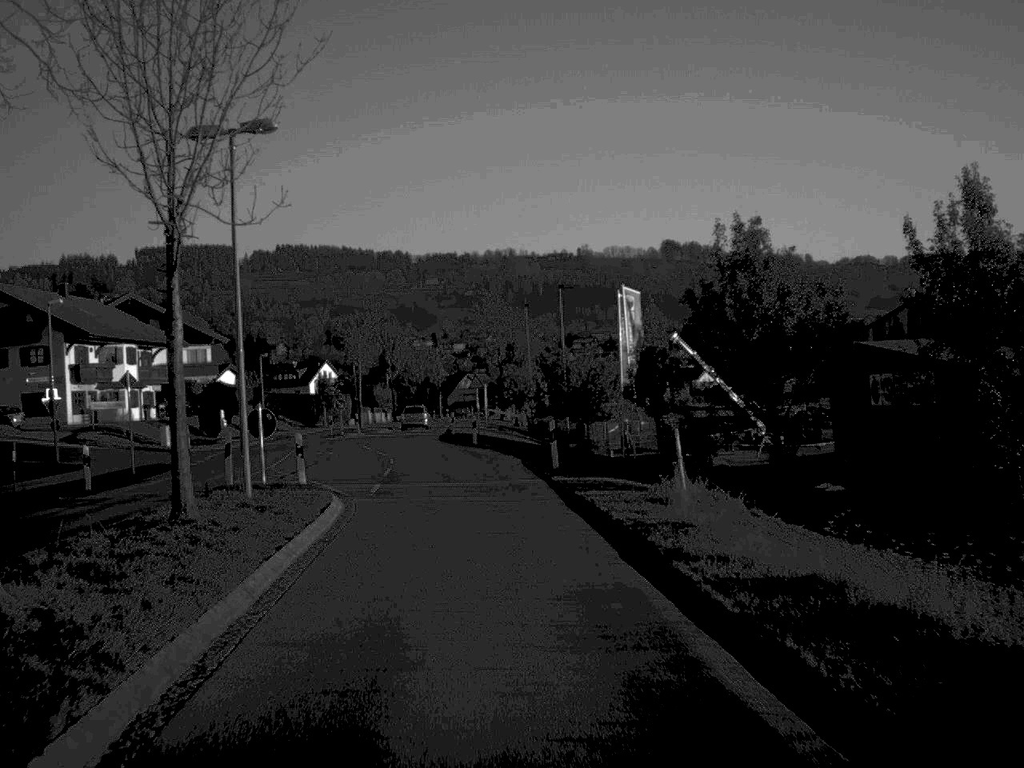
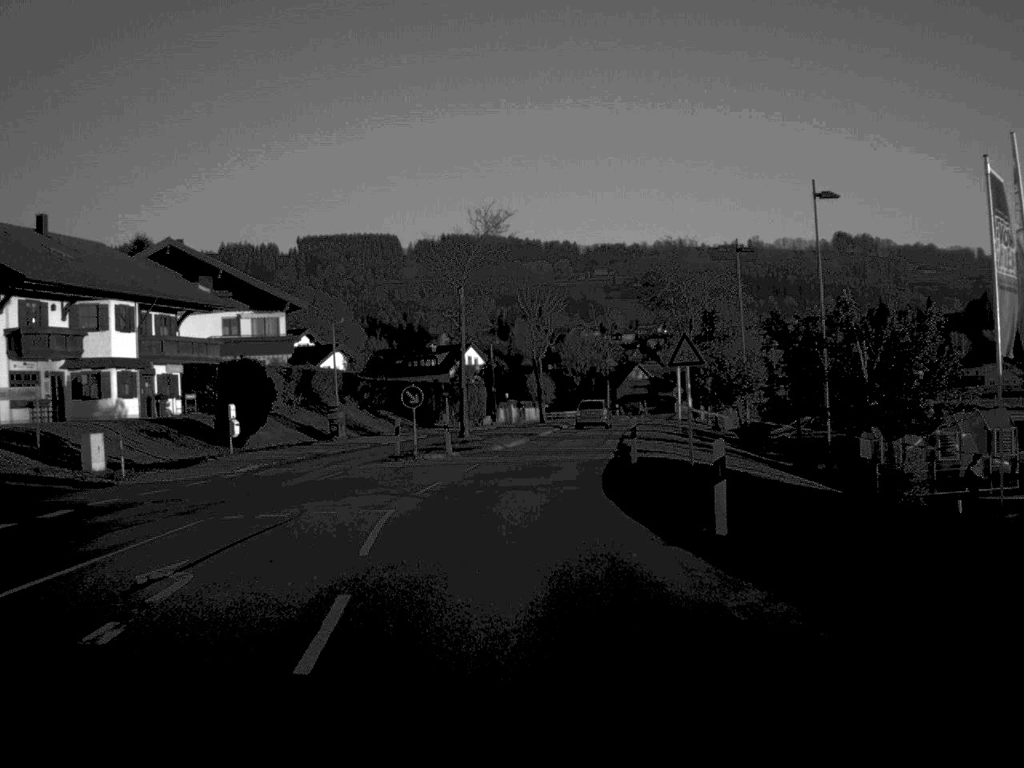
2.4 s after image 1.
(-2.0, +32.7) m; -8°
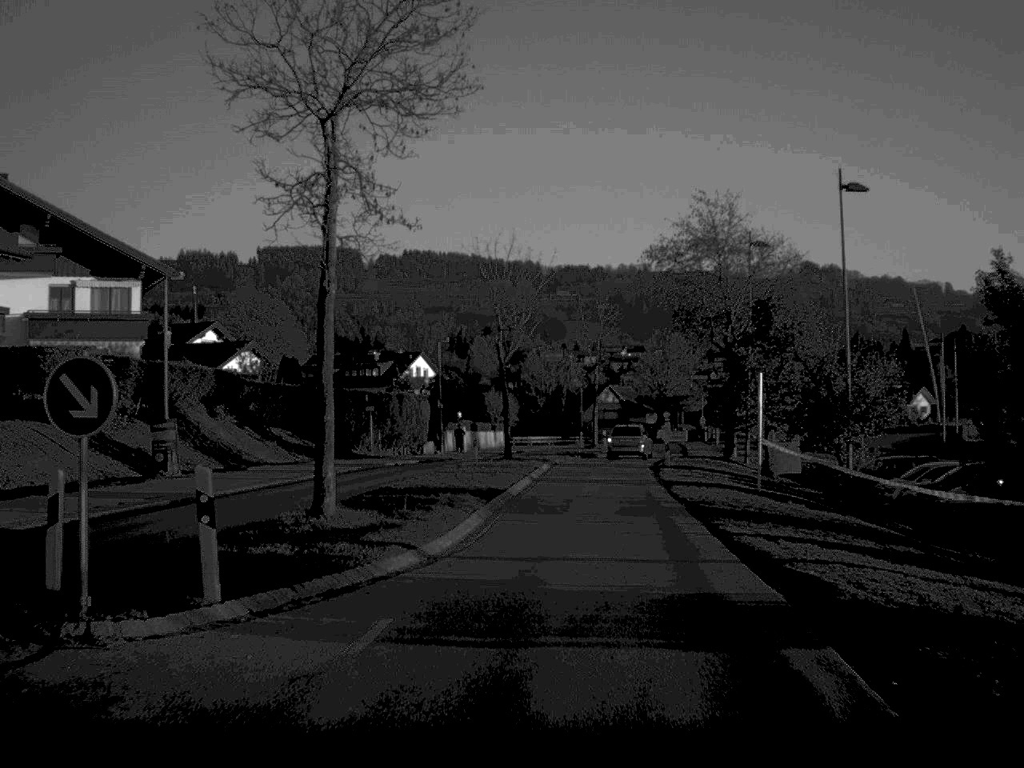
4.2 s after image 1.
(0.0, +25.4) m; +2°
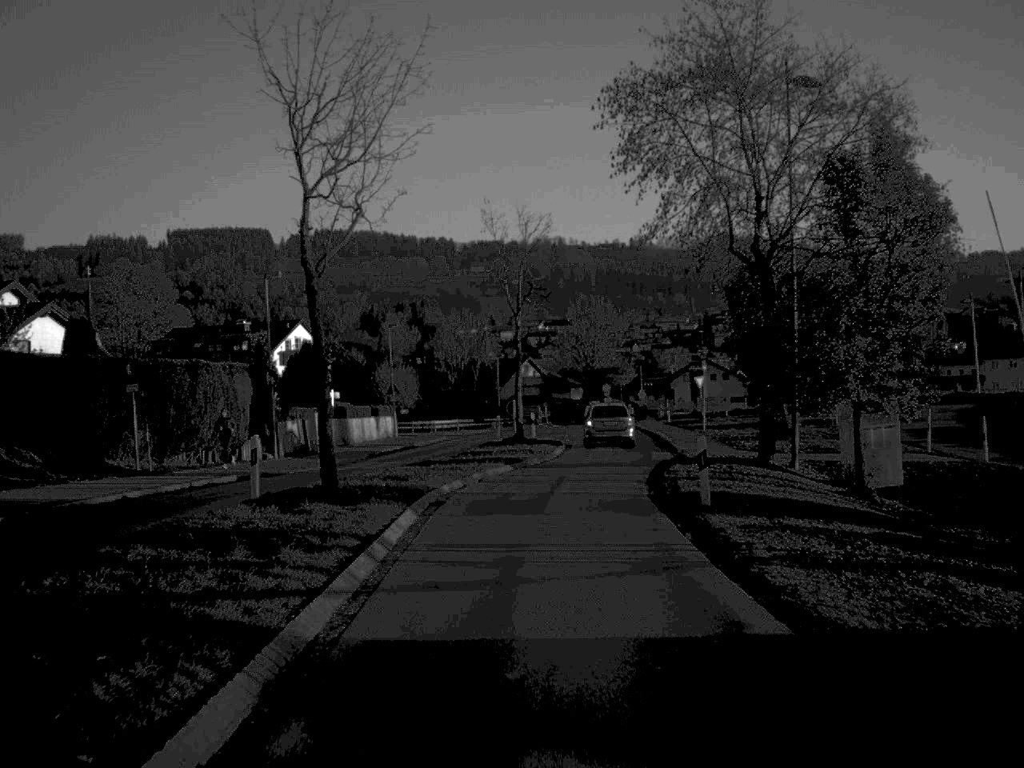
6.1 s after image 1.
(+1.0, +25.3) m; +3°
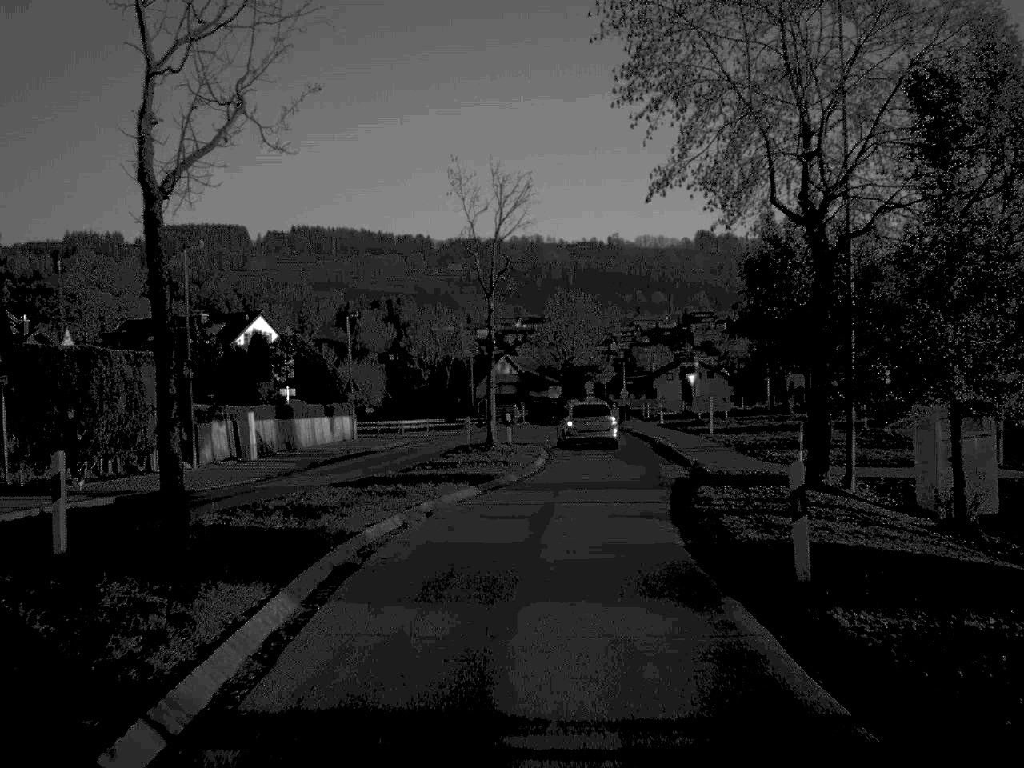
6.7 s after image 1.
(+0.1, +7.6) m; +1°
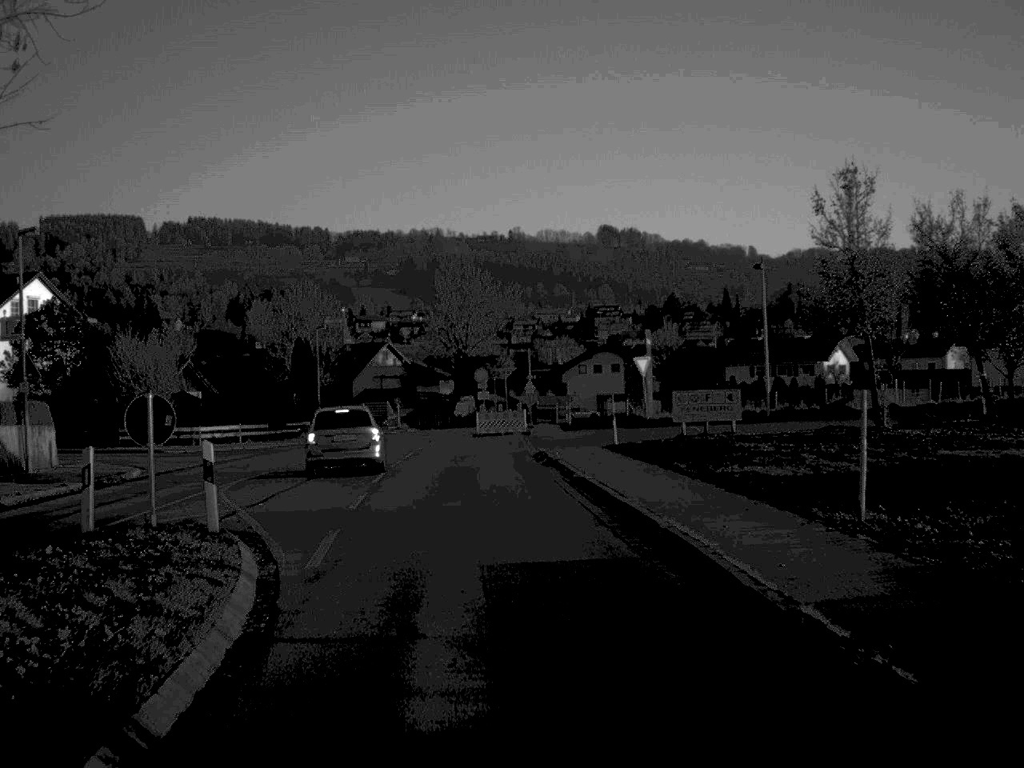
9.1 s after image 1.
(+1.6, +29.4) m; +4°
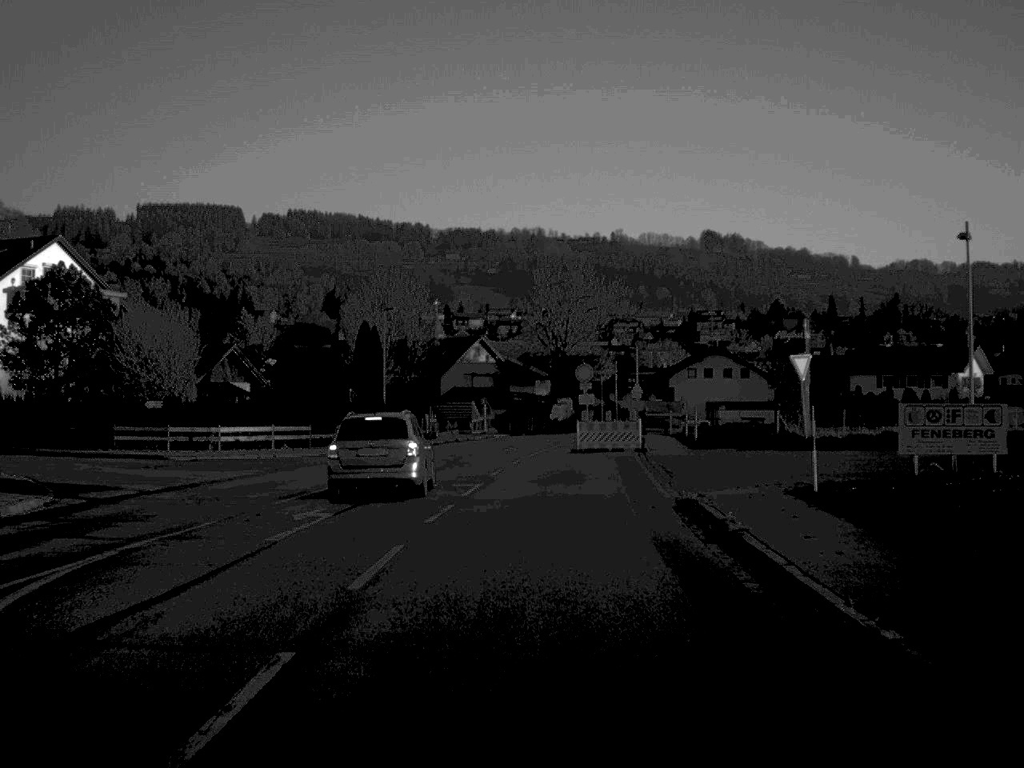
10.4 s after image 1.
(-0.5, +12.9) m; -4°
